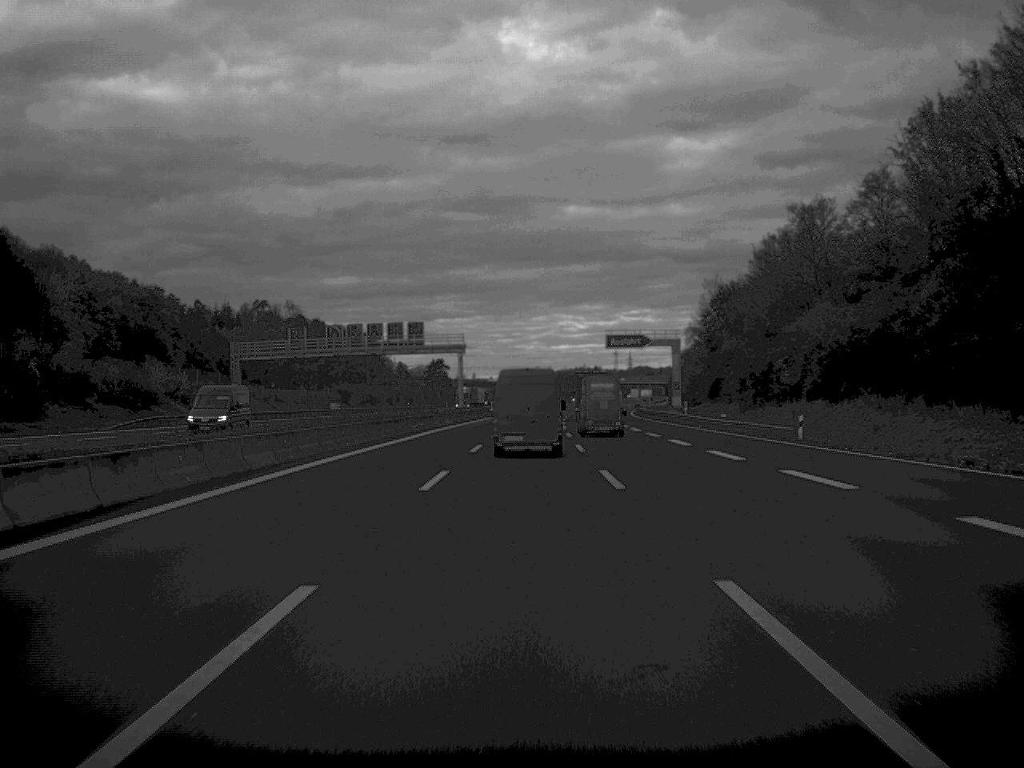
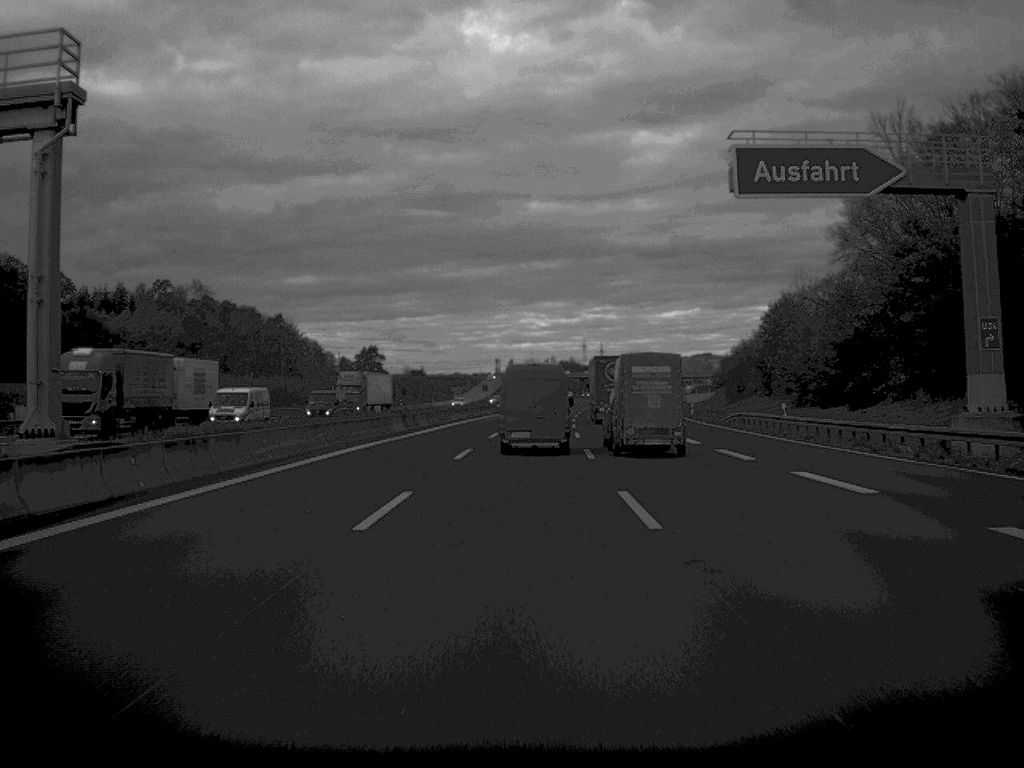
(+1.3, +96.7) m; +2°
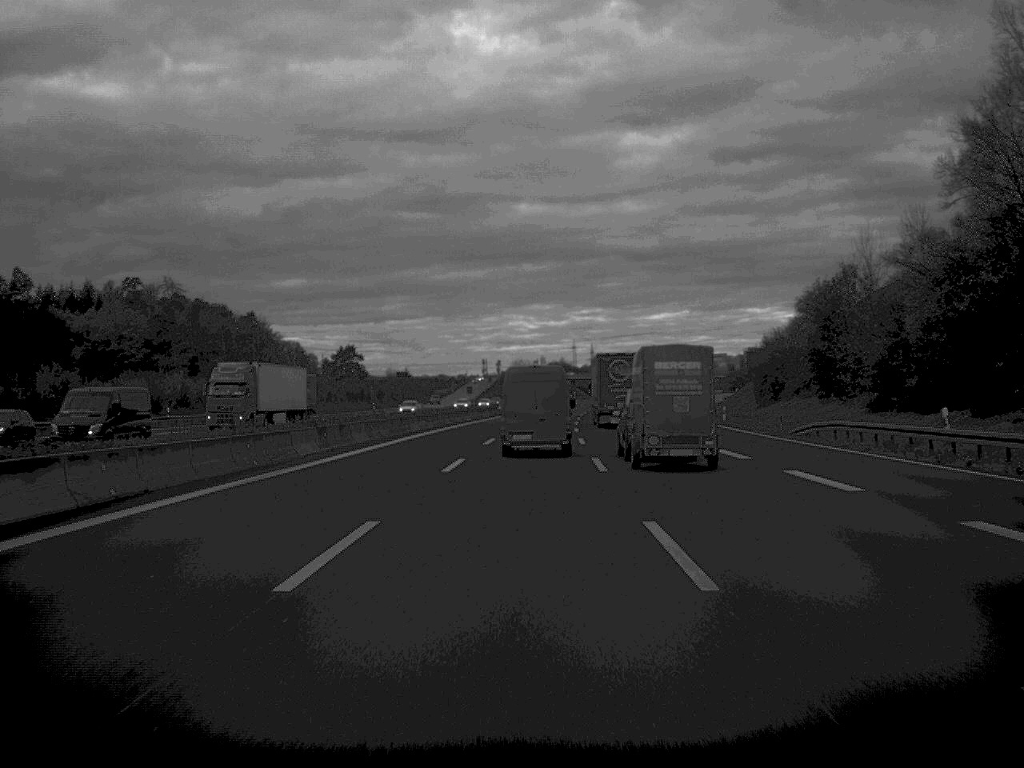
(+0.1, +22.8) m; +1°
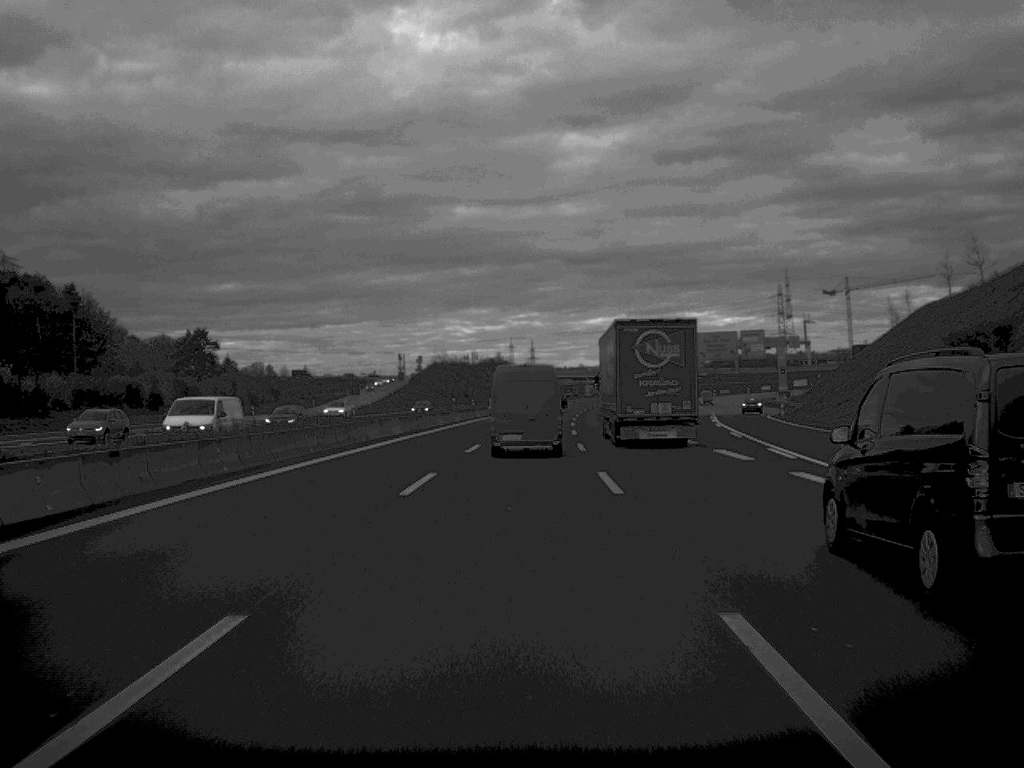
(+2.4, +96.3) m; +3°
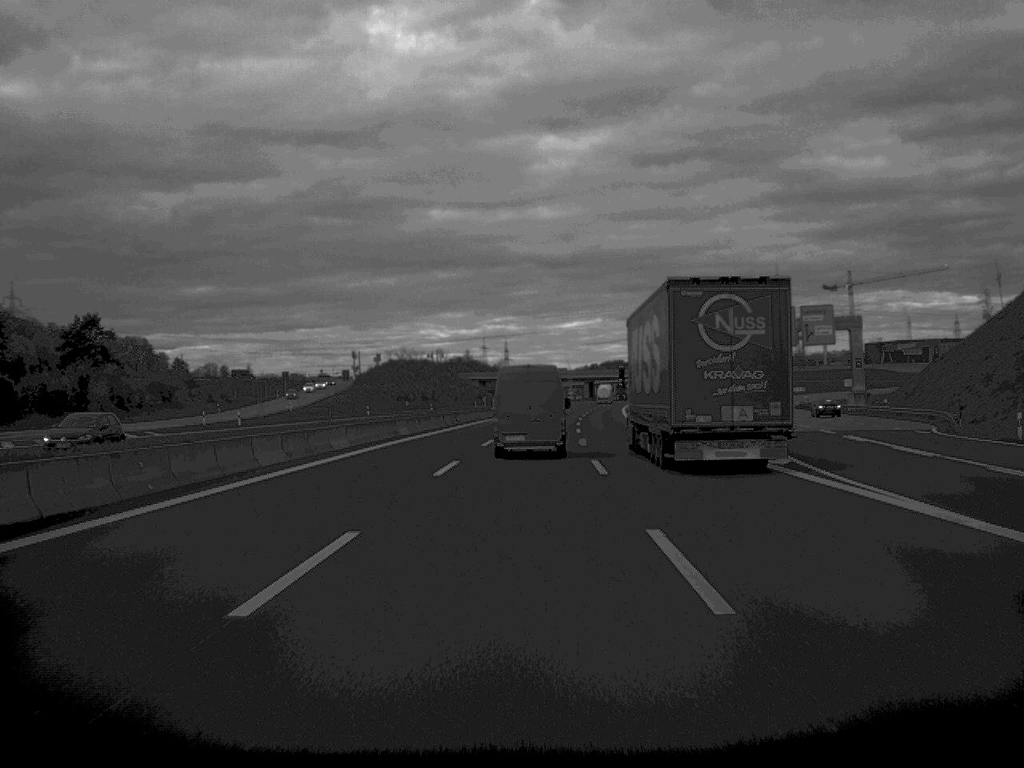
(+0.5, +47.4) m; +1°
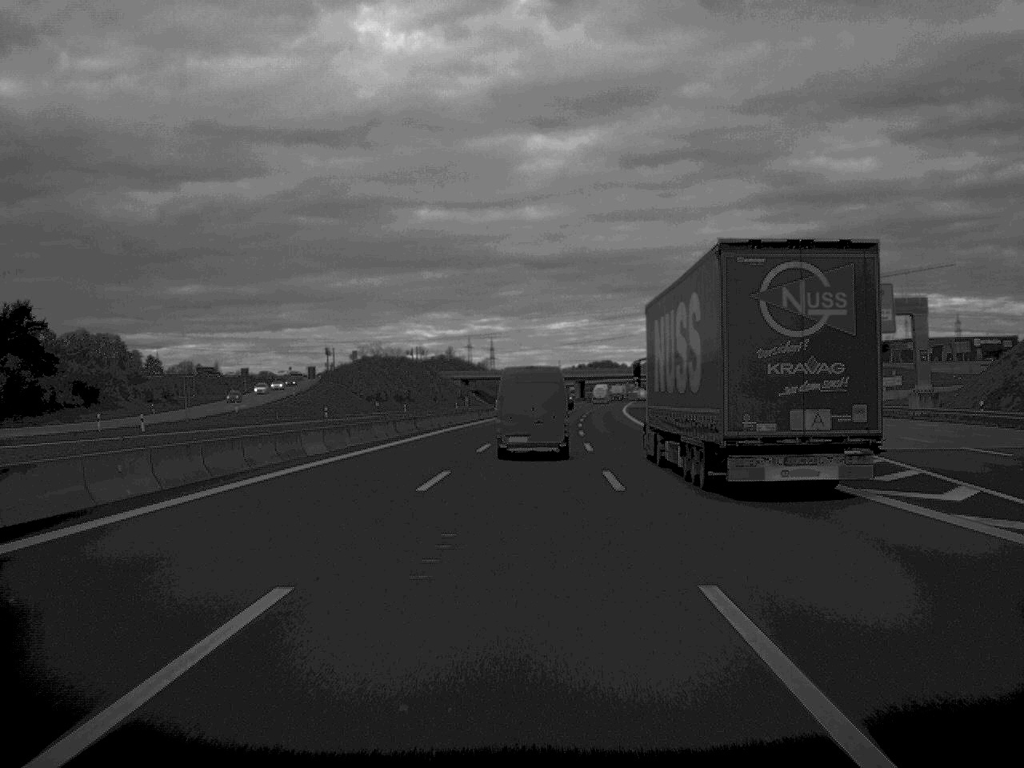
(+0.1, +22.5) m; +1°
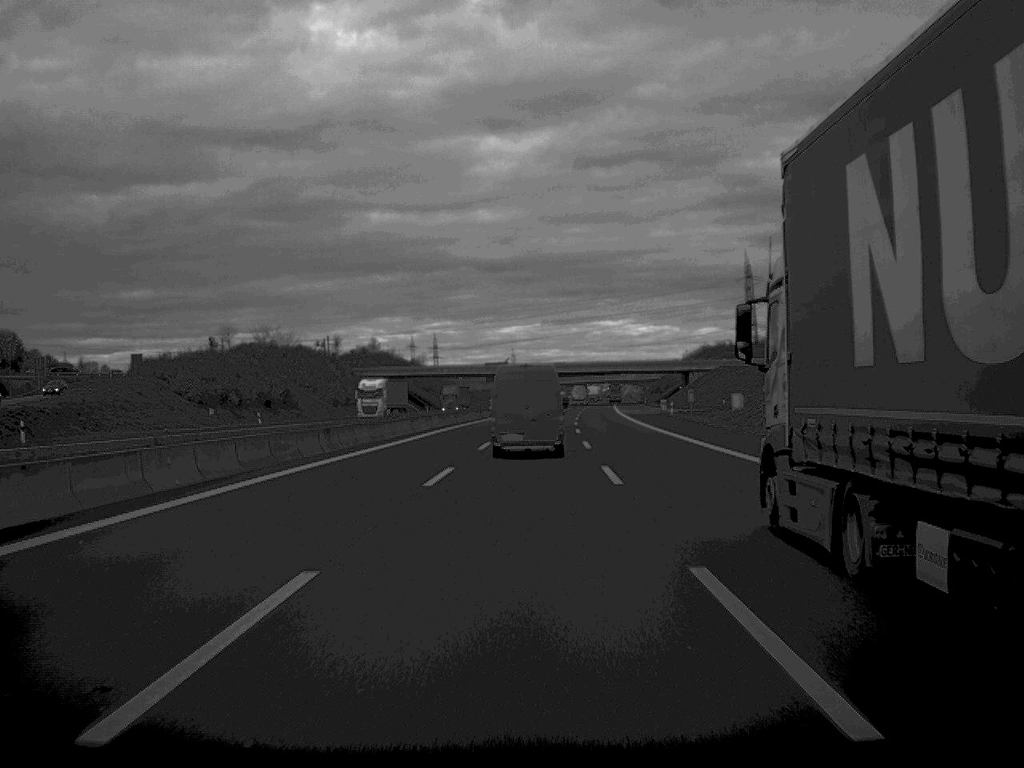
(+1.4, +70.4) m; +2°
